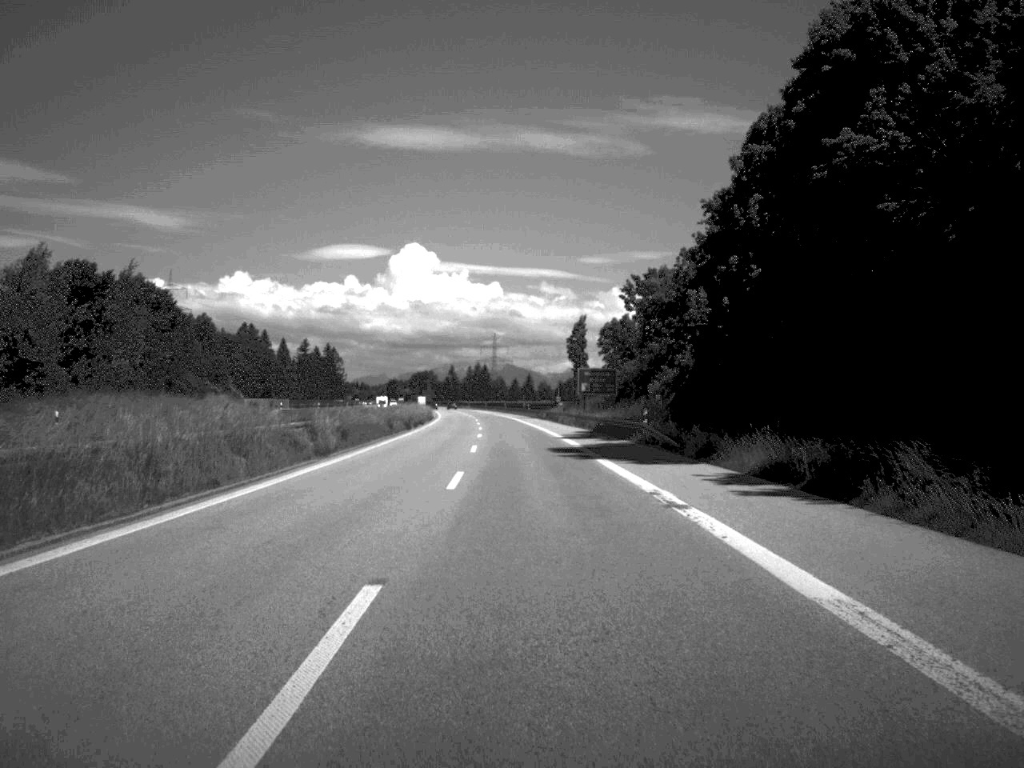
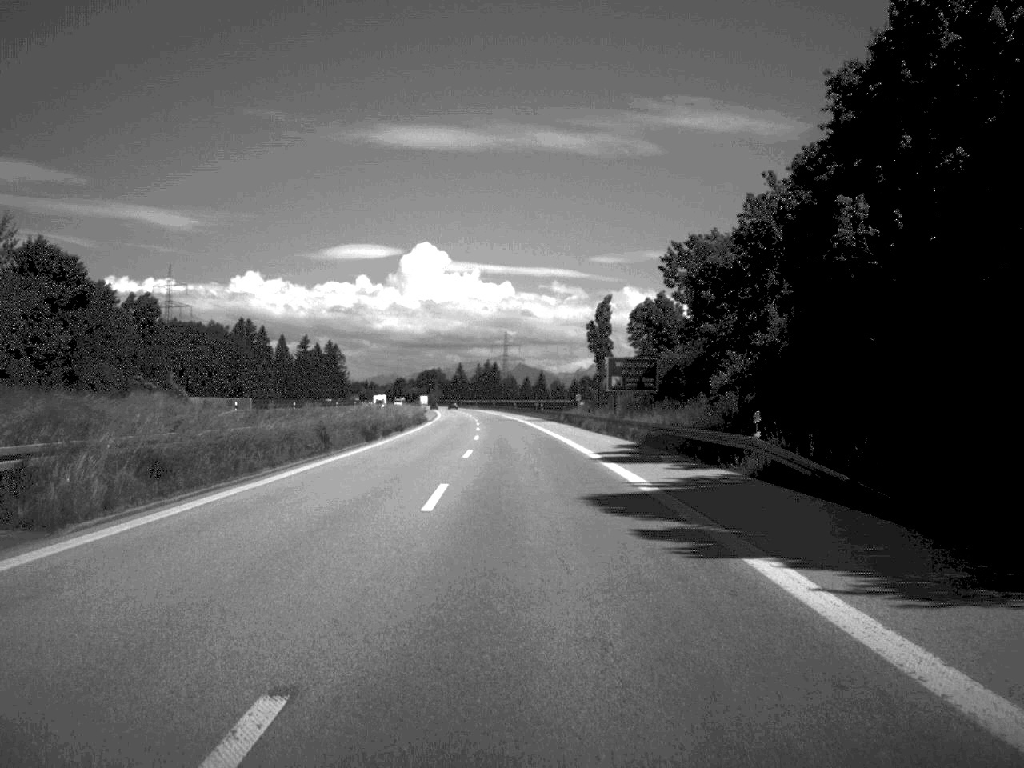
(-0.1, +22.4) m; -1°
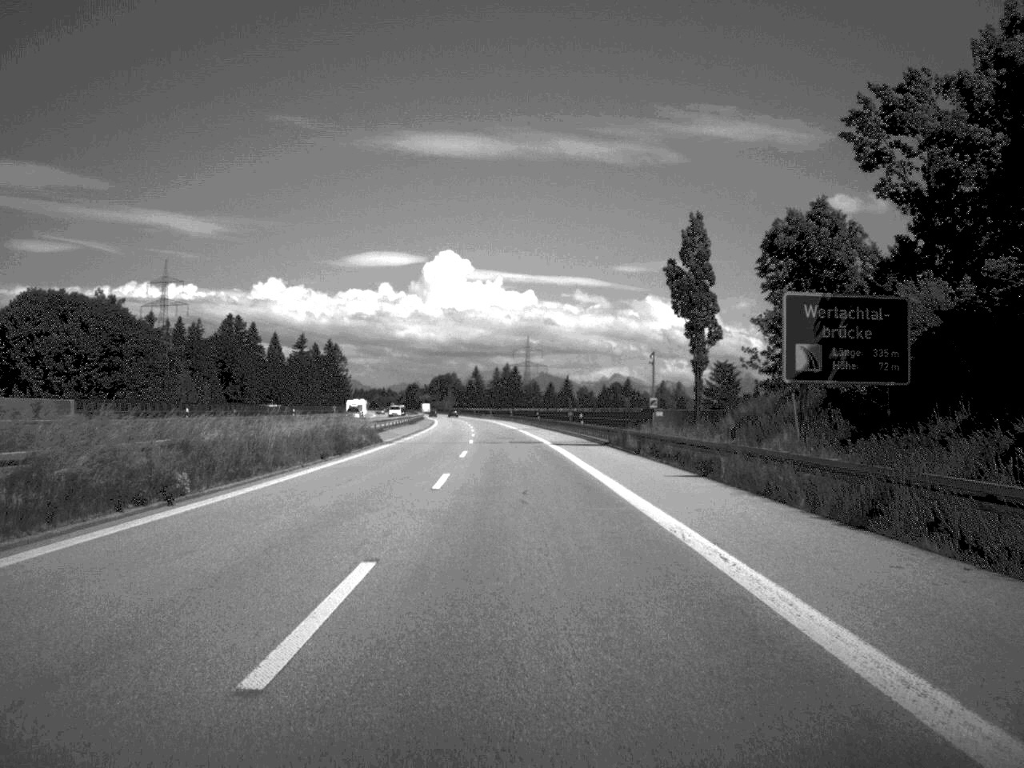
(-0.5, +46.5) m; -1°
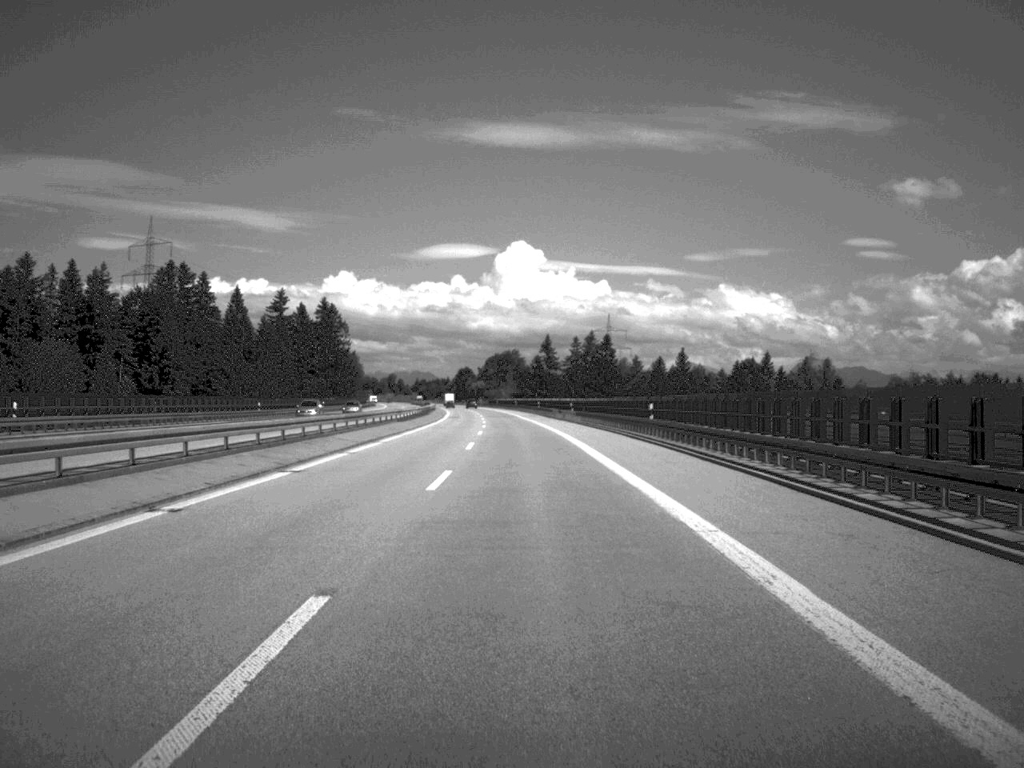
(-4.1, +126.7) m; -4°
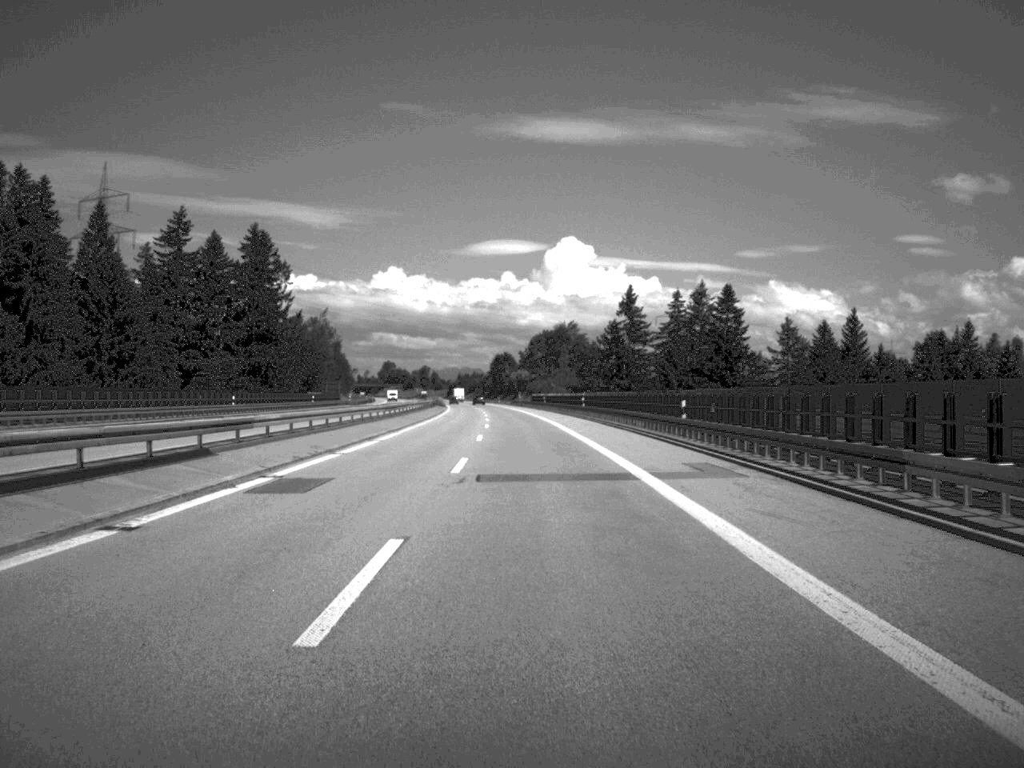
(-2.1, +102.2) m; -2°
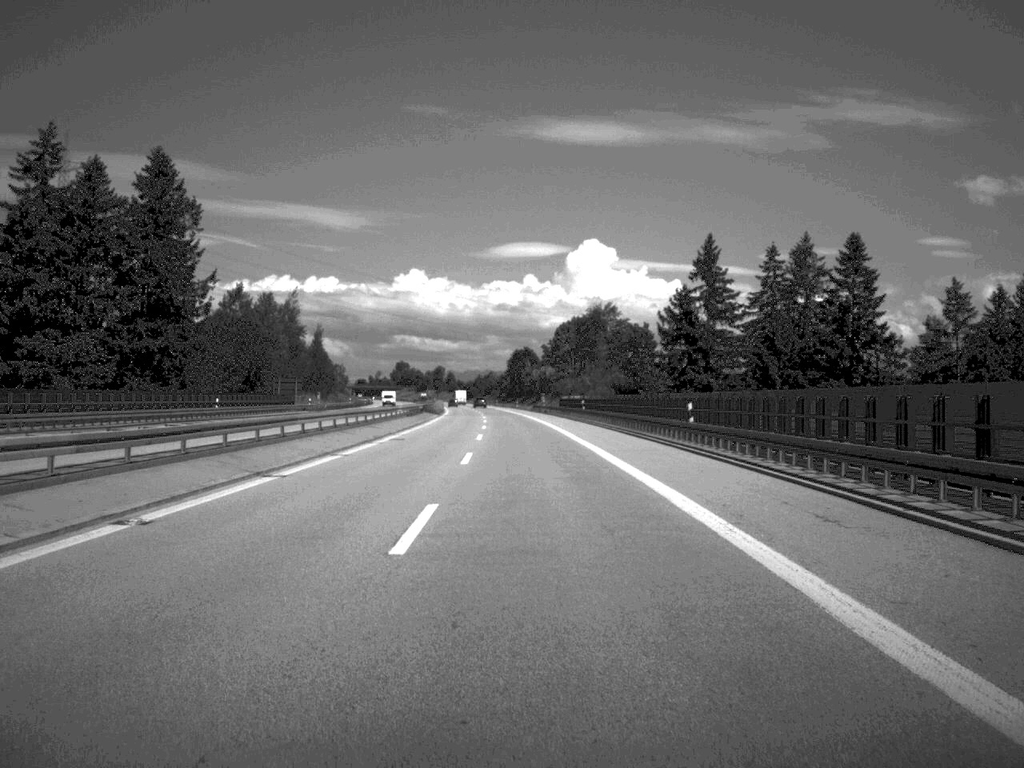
(-0.4, +48.6) m; -1°
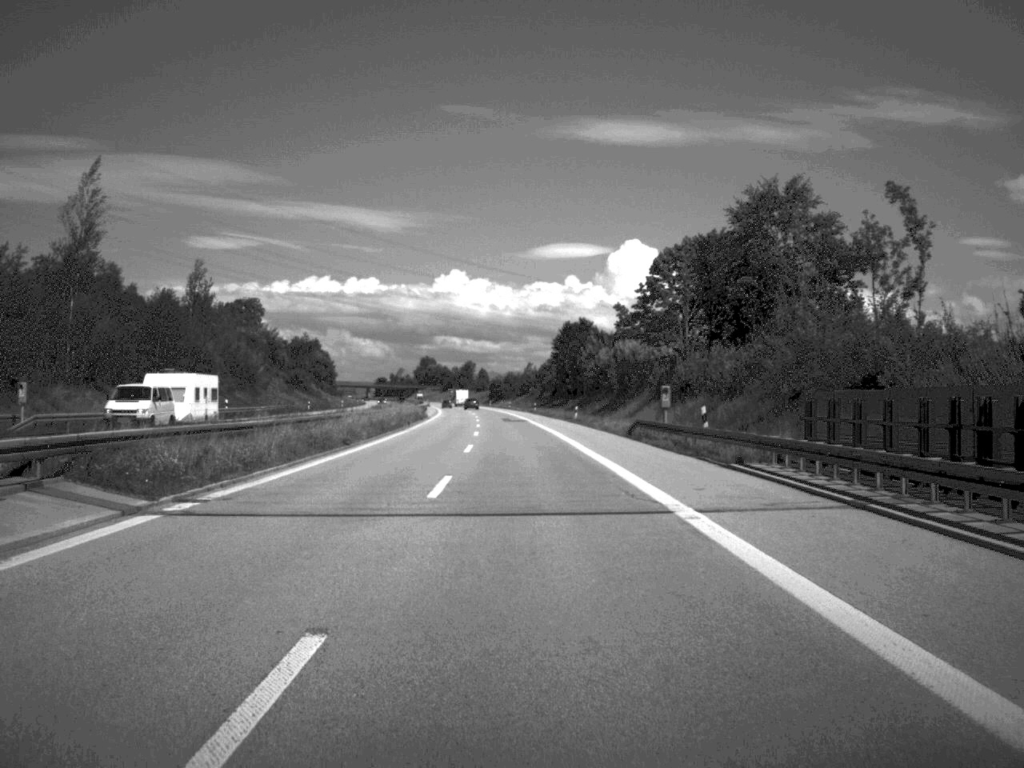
(-1.9, +97.8) m; -2°
